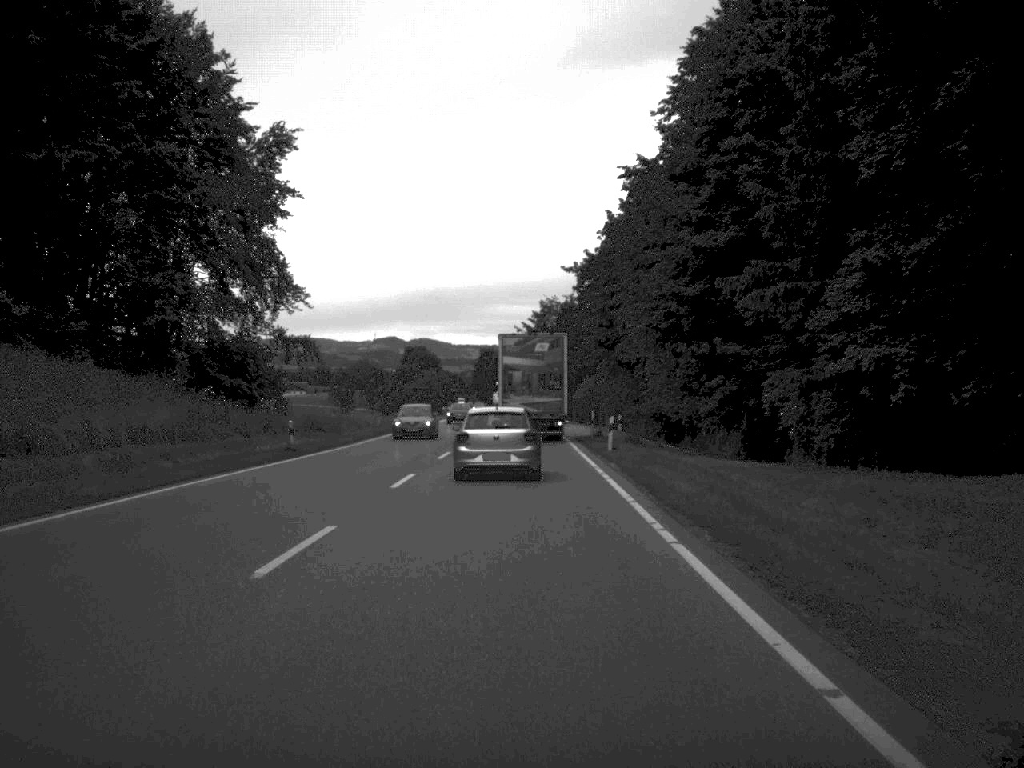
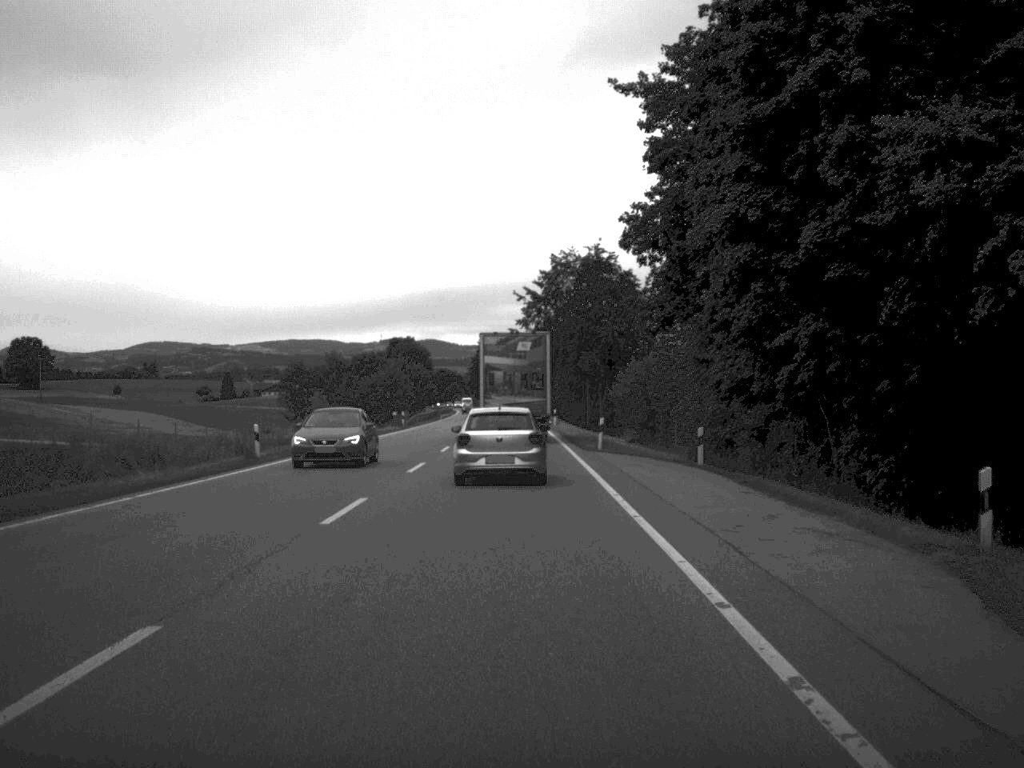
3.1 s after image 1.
(+0.1, +53.8) m; -1°
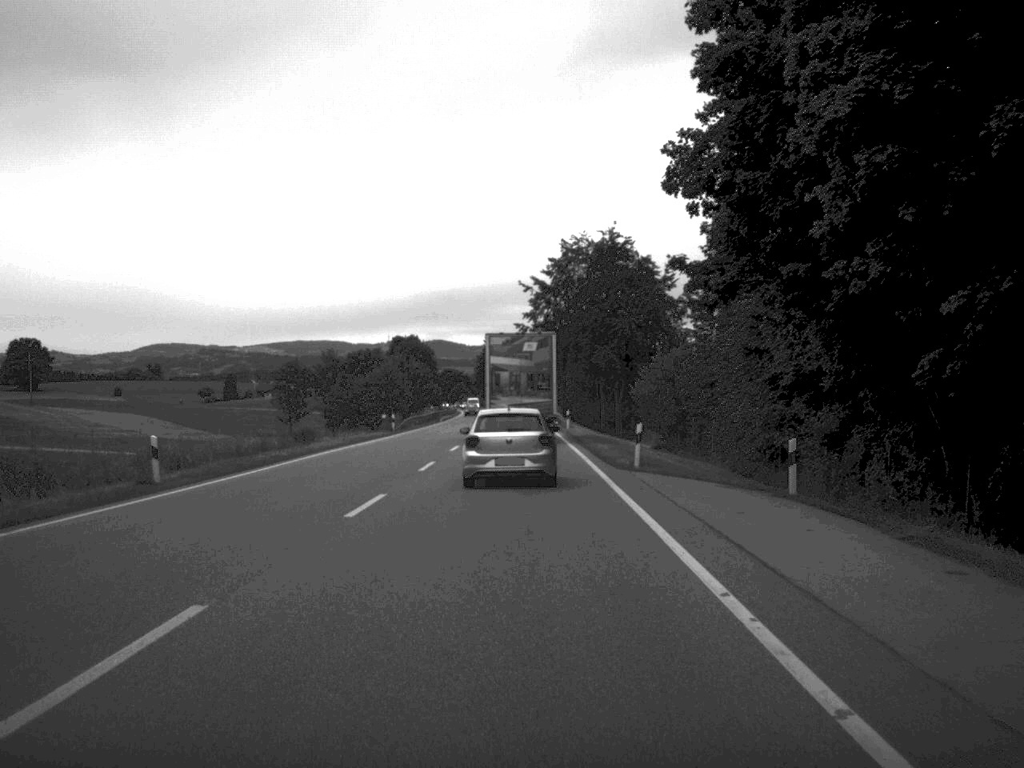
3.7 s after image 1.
(0.0, +10.7) m; 0°
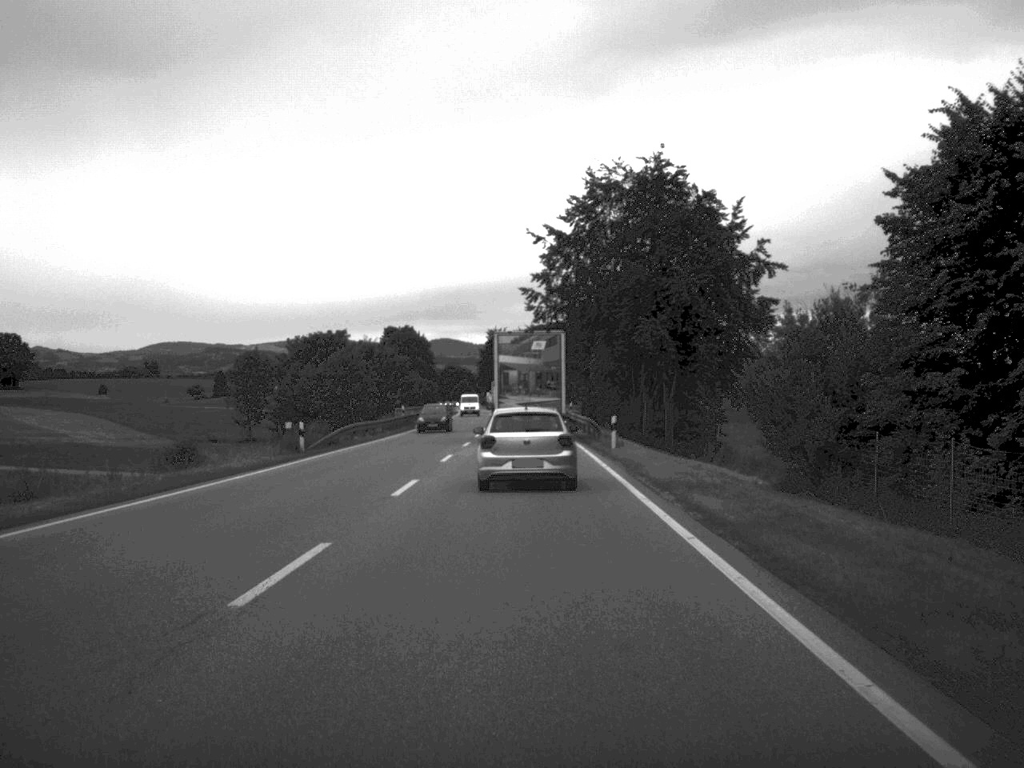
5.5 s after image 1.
(-0.2, +31.4) m; 0°
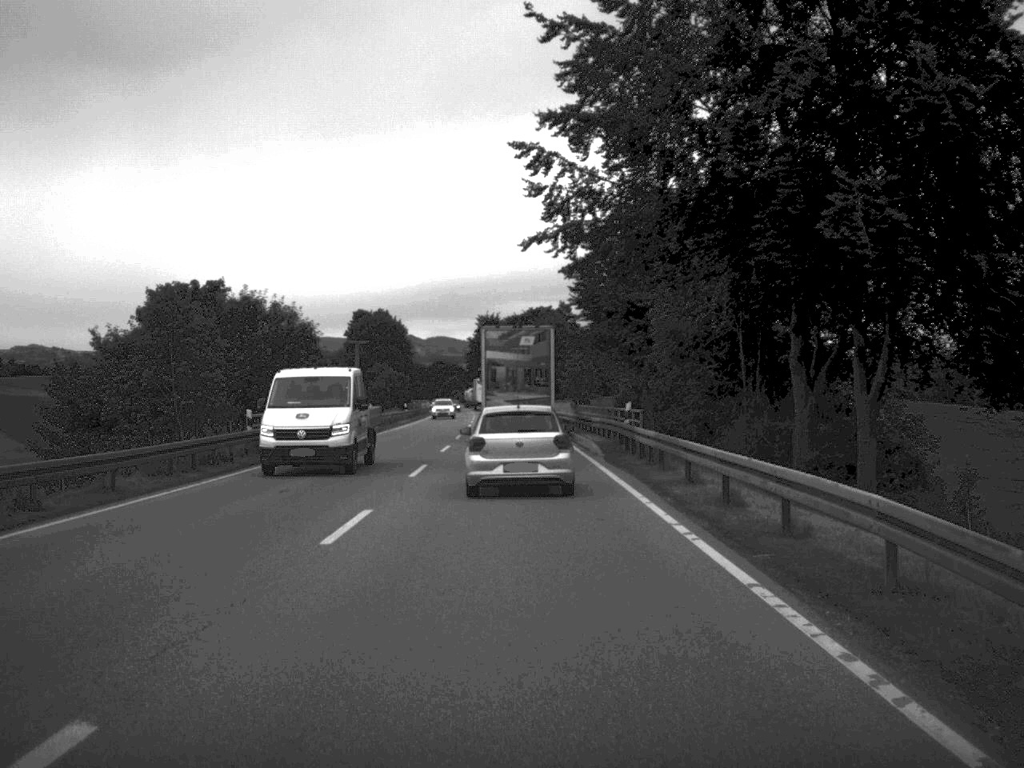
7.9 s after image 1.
(-0.1, +42.6) m; 0°
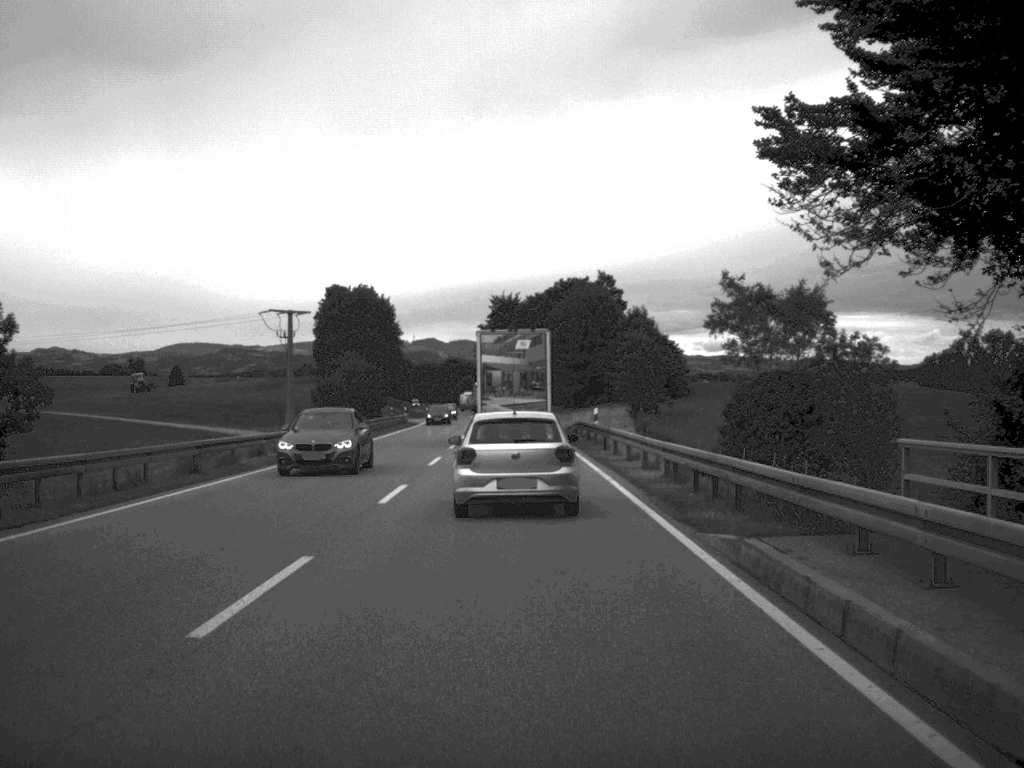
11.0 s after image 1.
(-0.6, +52.6) m; -1°
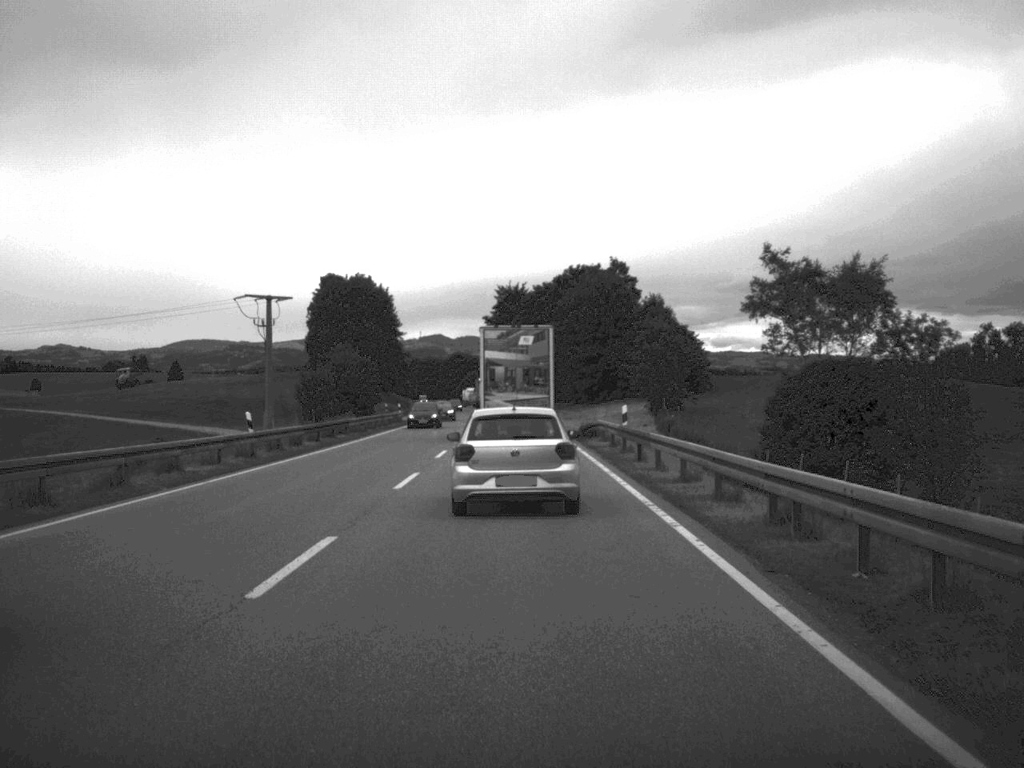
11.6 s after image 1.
(0.0, +9.9) m; 0°
